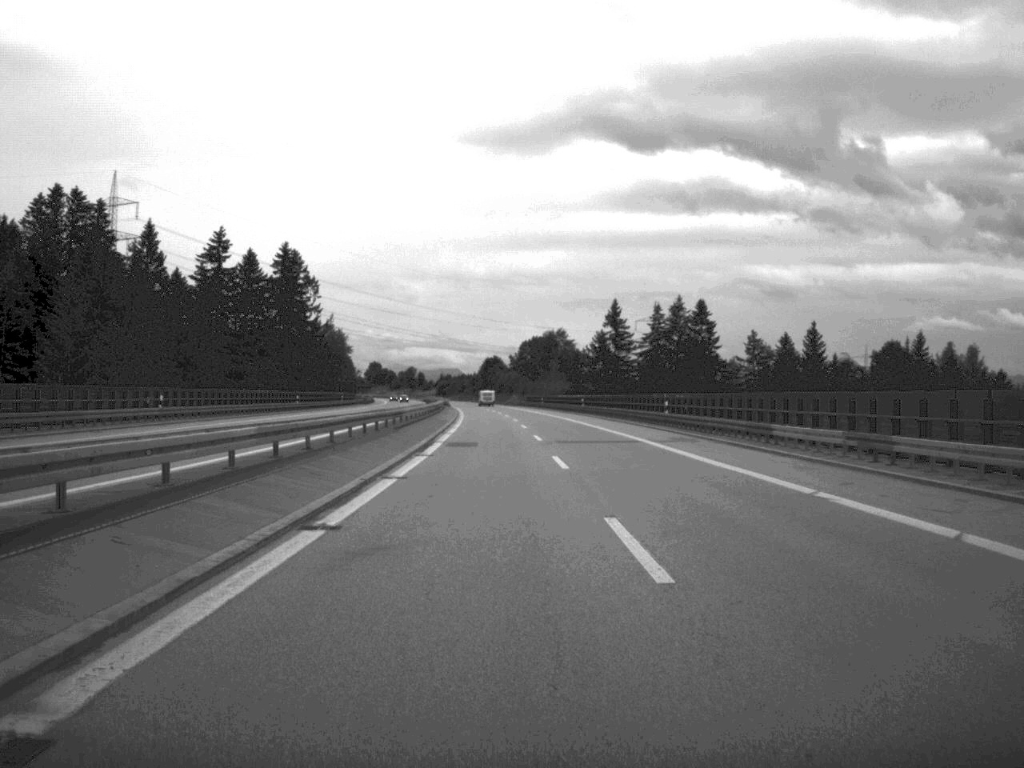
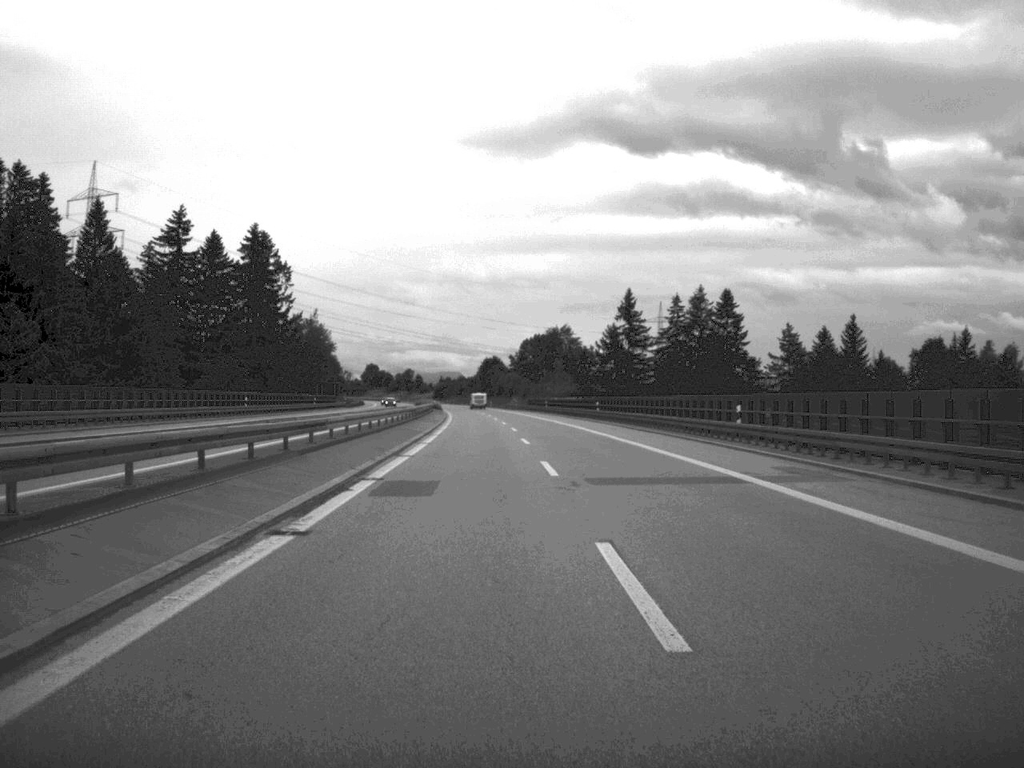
(0.0, +20.4) m; 0°
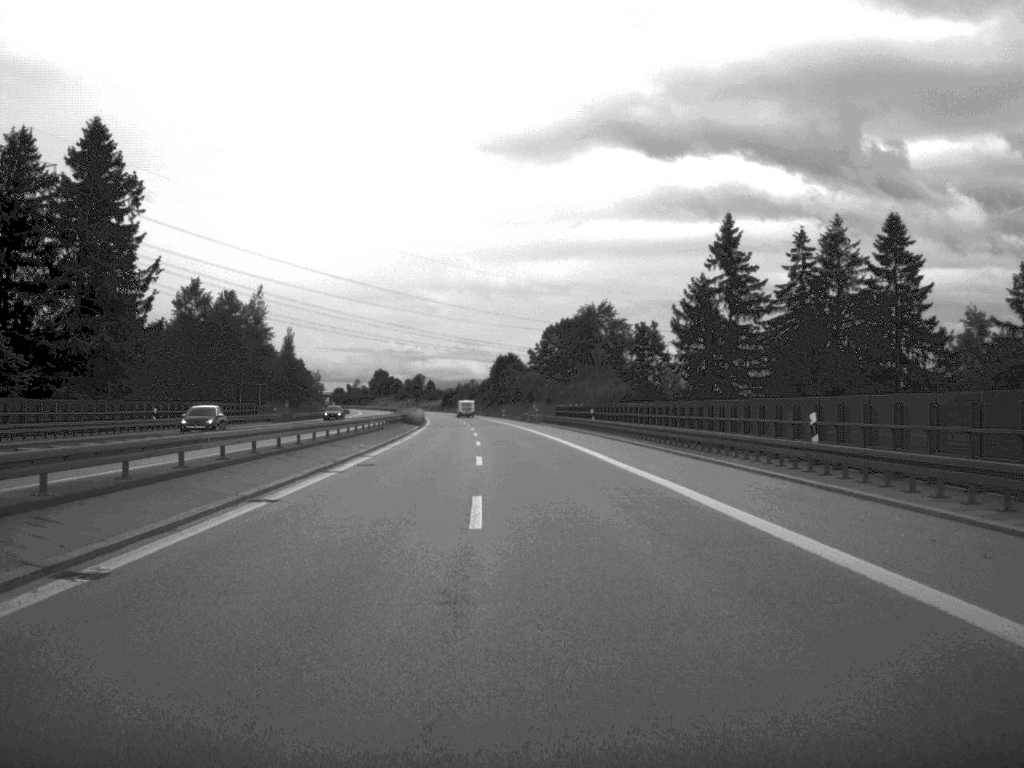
(-0.3, +62.5) m; -1°
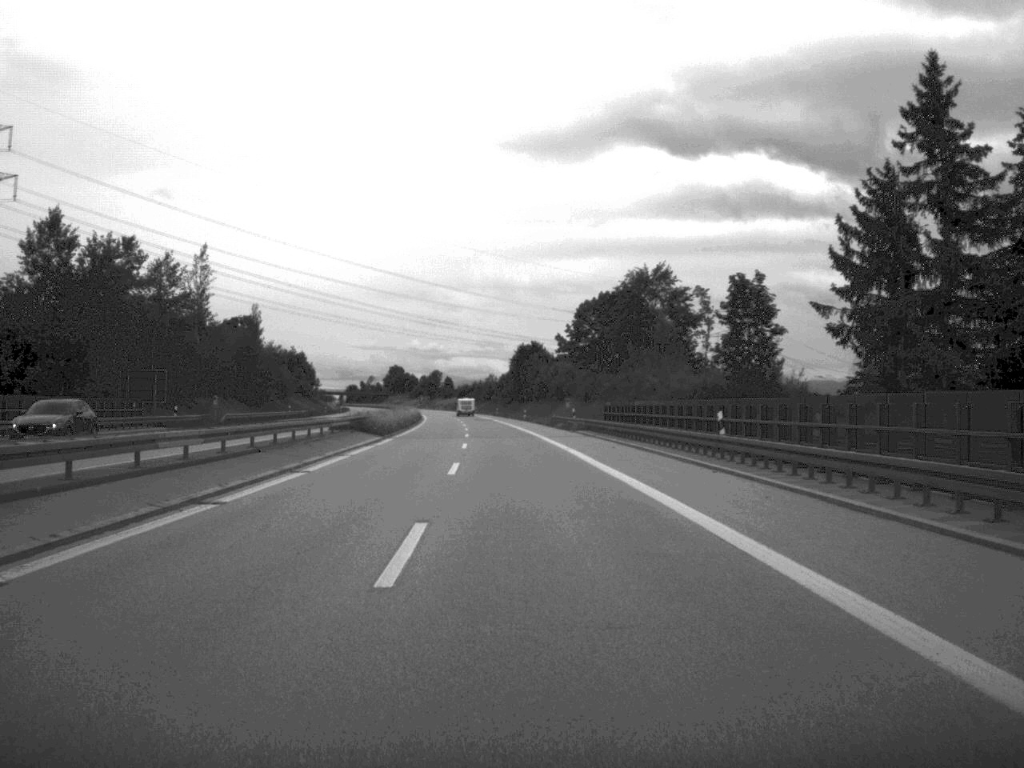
(-0.5, +40.5) m; -1°
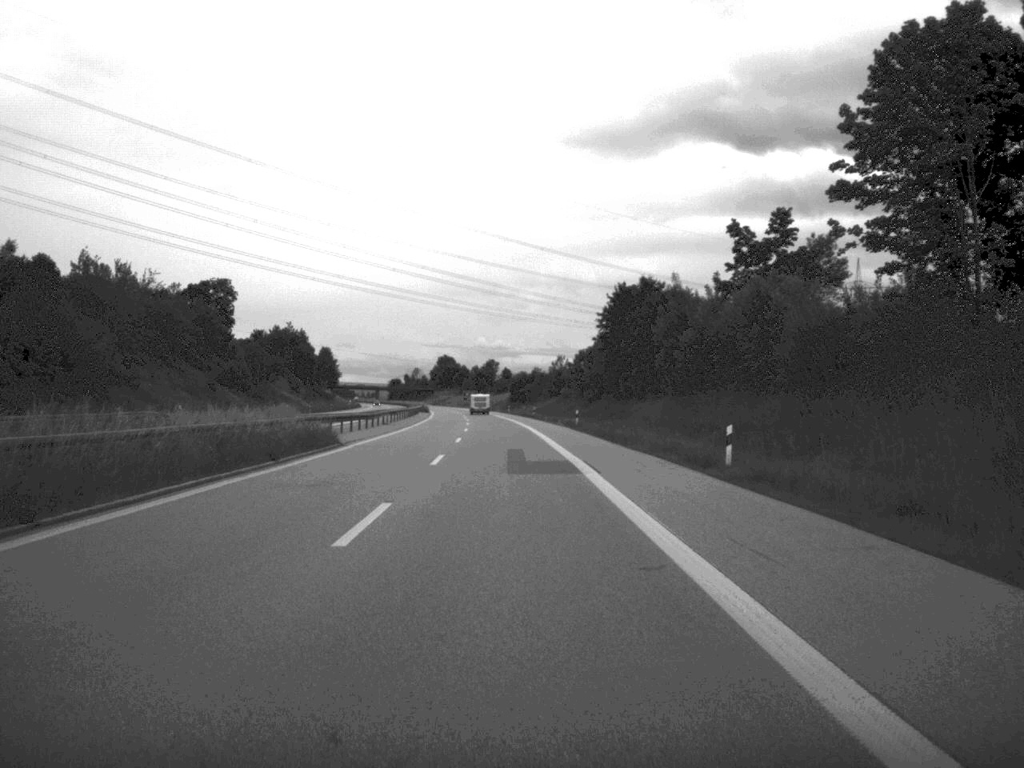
(-3.2, +103.3) m; -3°
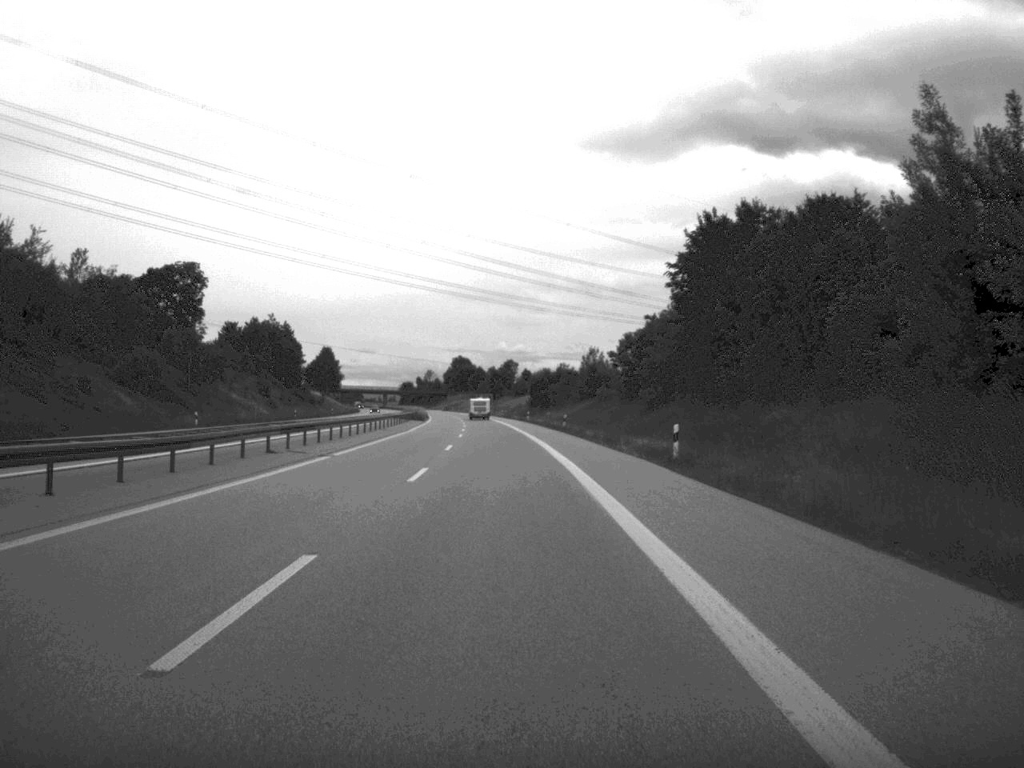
(-0.4, +41.9) m; -1°
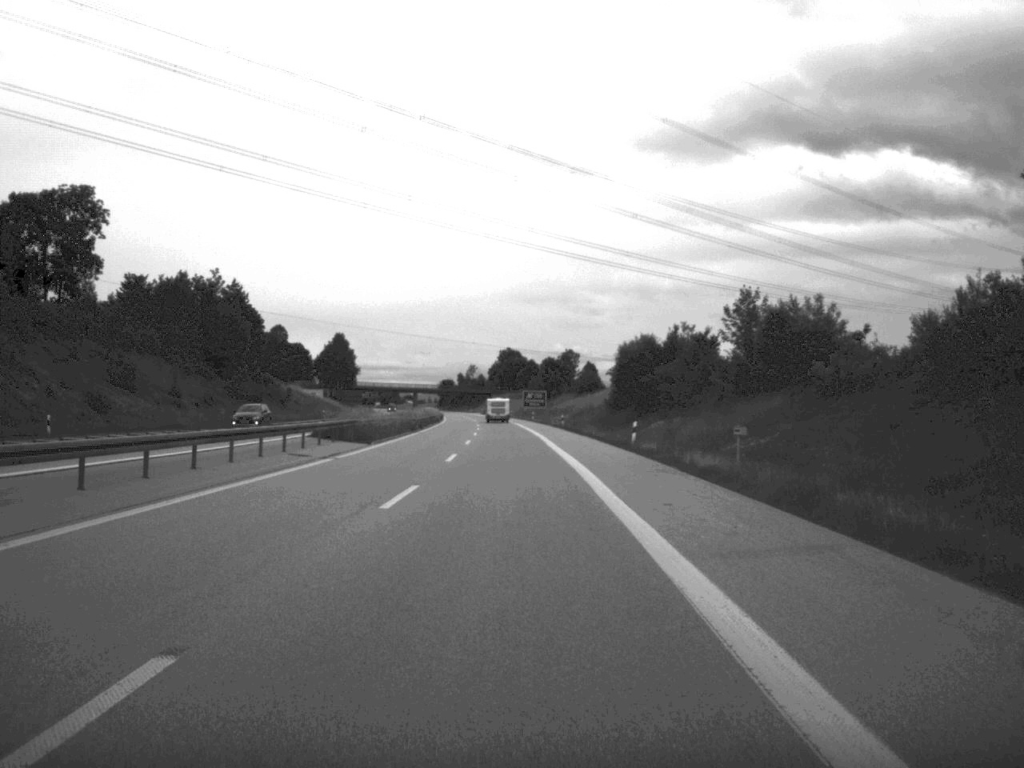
(-1.9, +82.1) m; -3°
